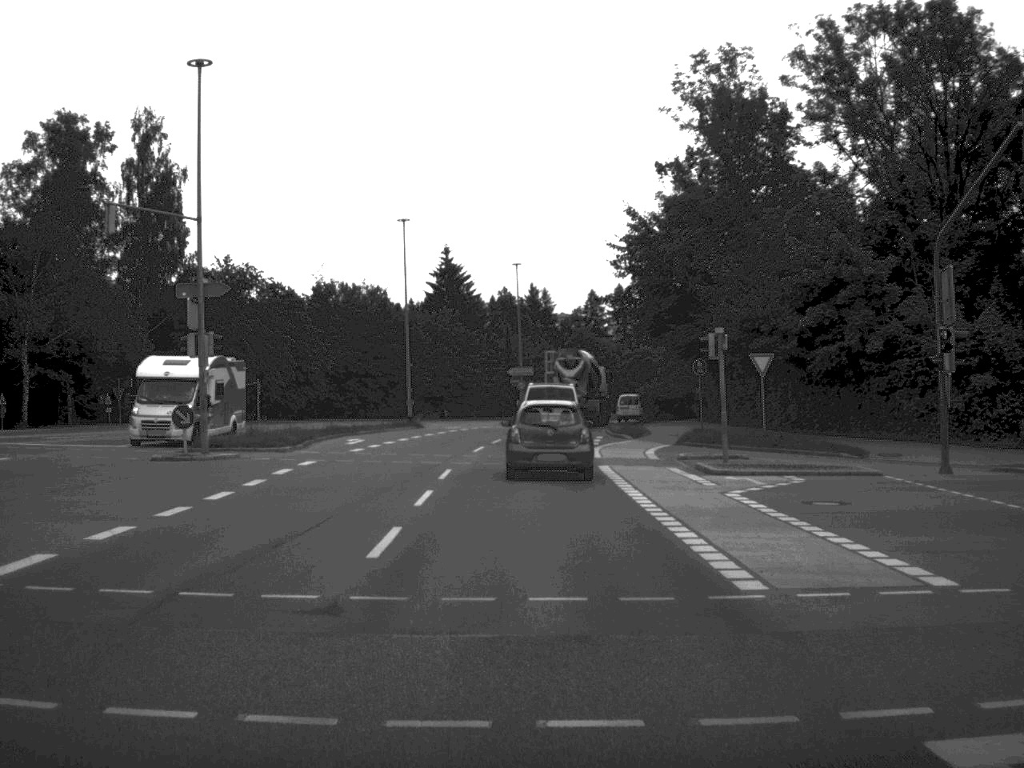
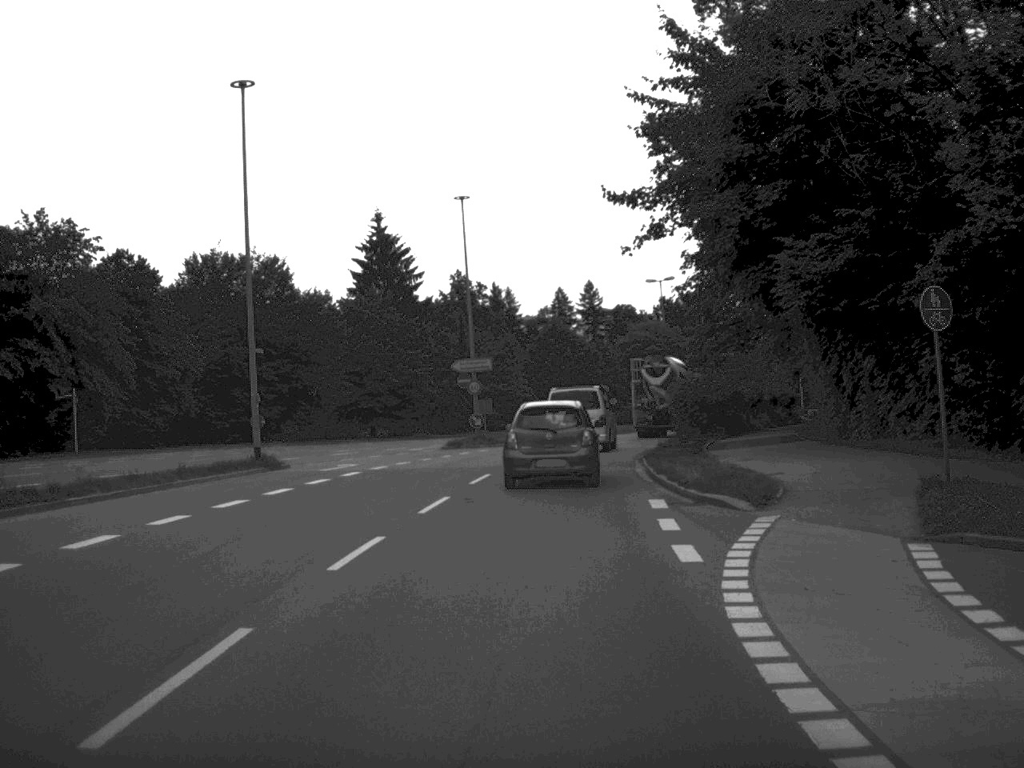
(+0.3, +30.0) m; +1°
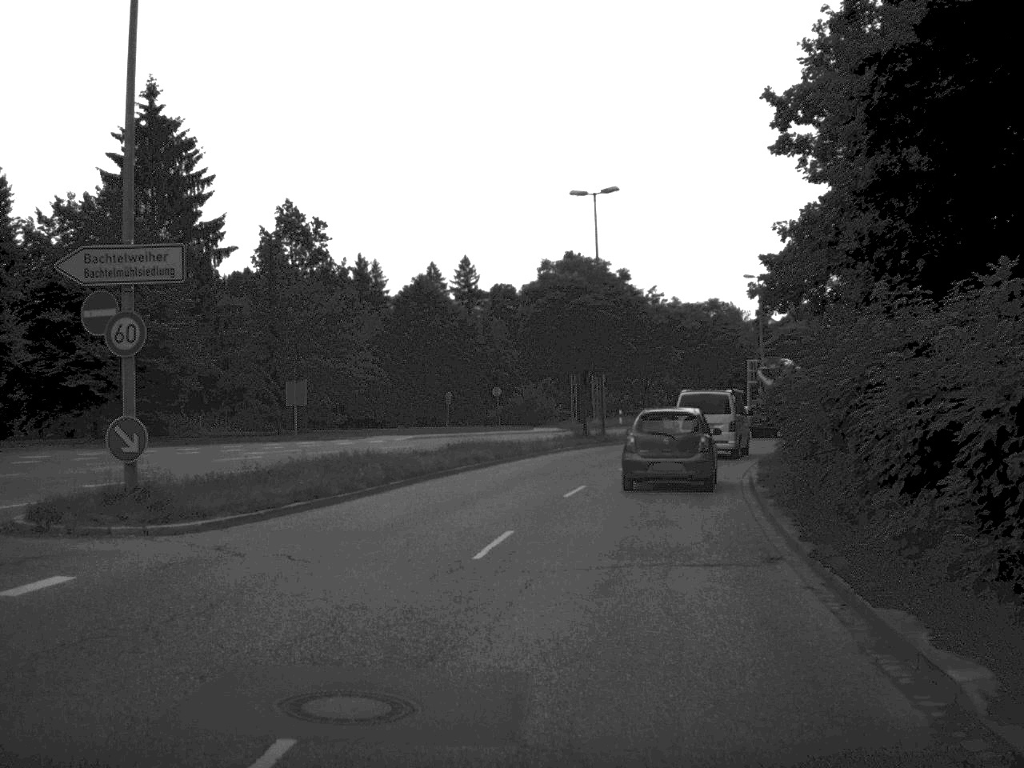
(+1.3, +35.5) m; +6°
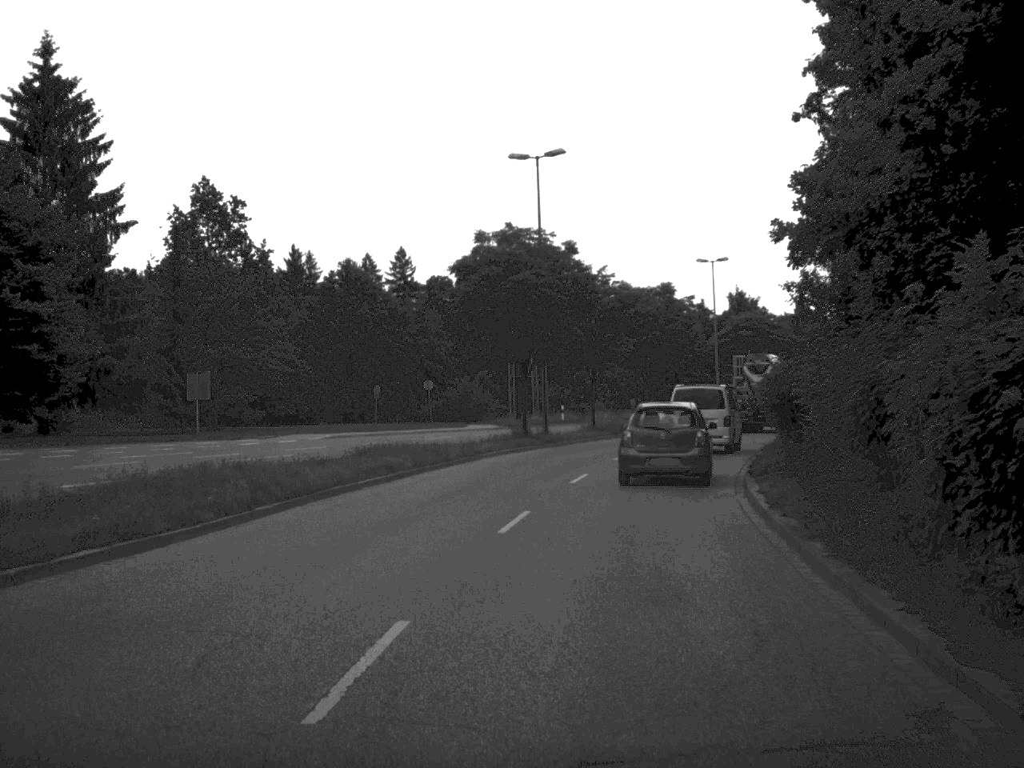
(+0.2, +6.7) m; +3°
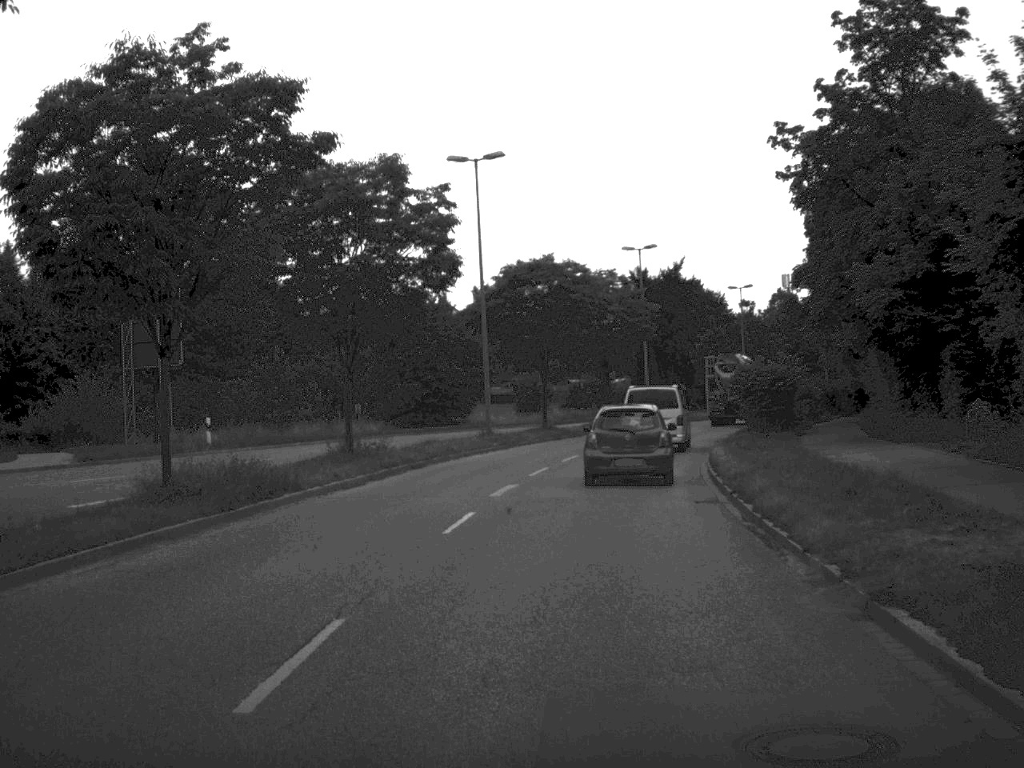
(+3.8, +34.5) m; +11°
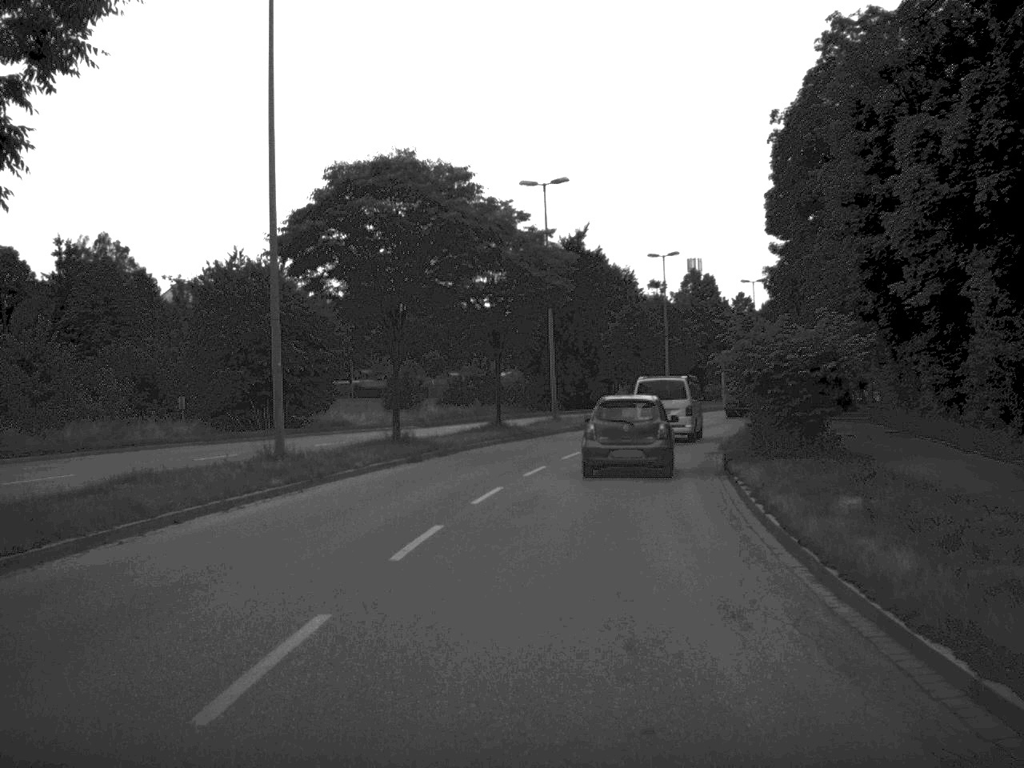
(+0.9, +21.1) m; +5°
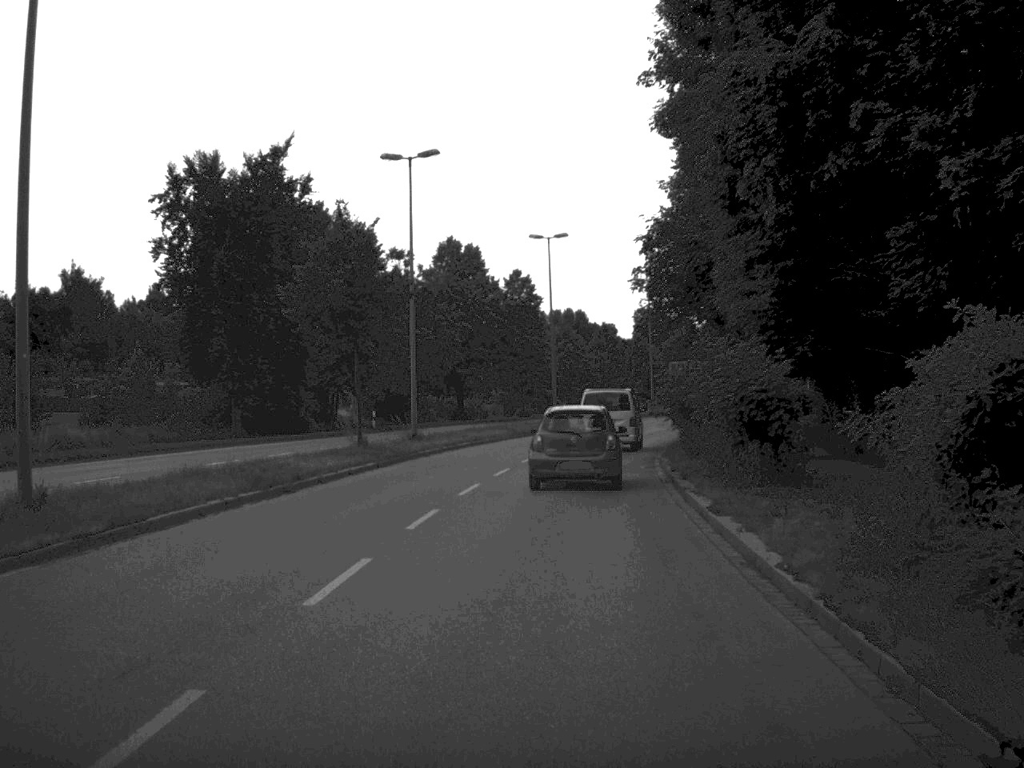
(+3.8, +37.2) m; +11°
